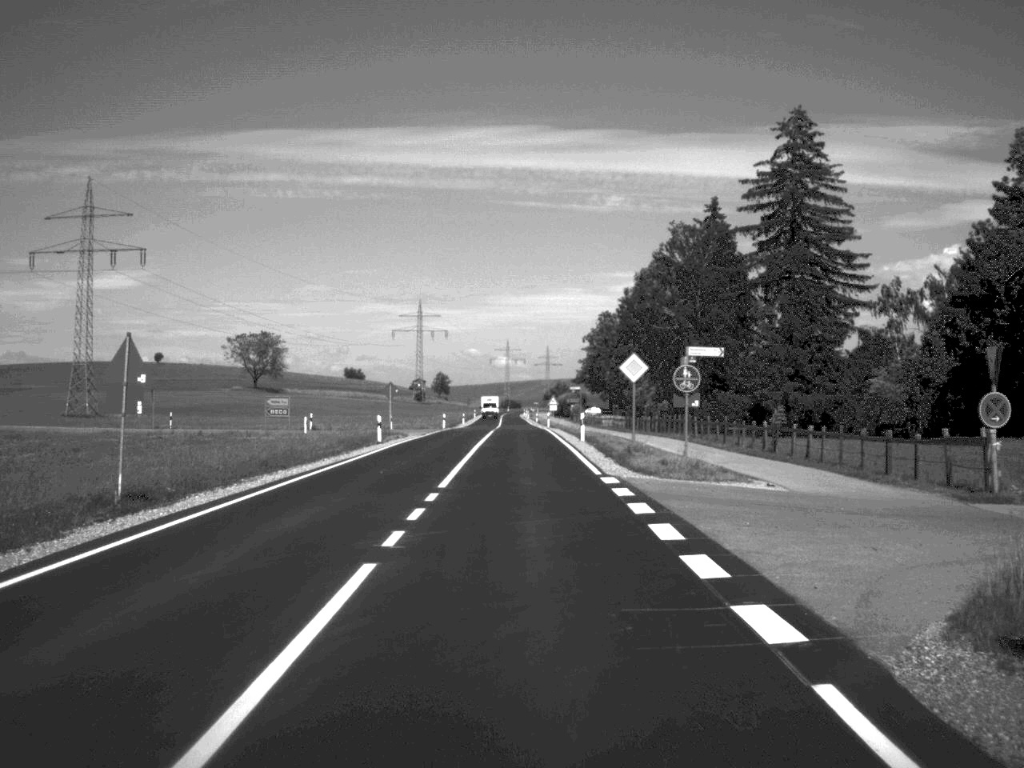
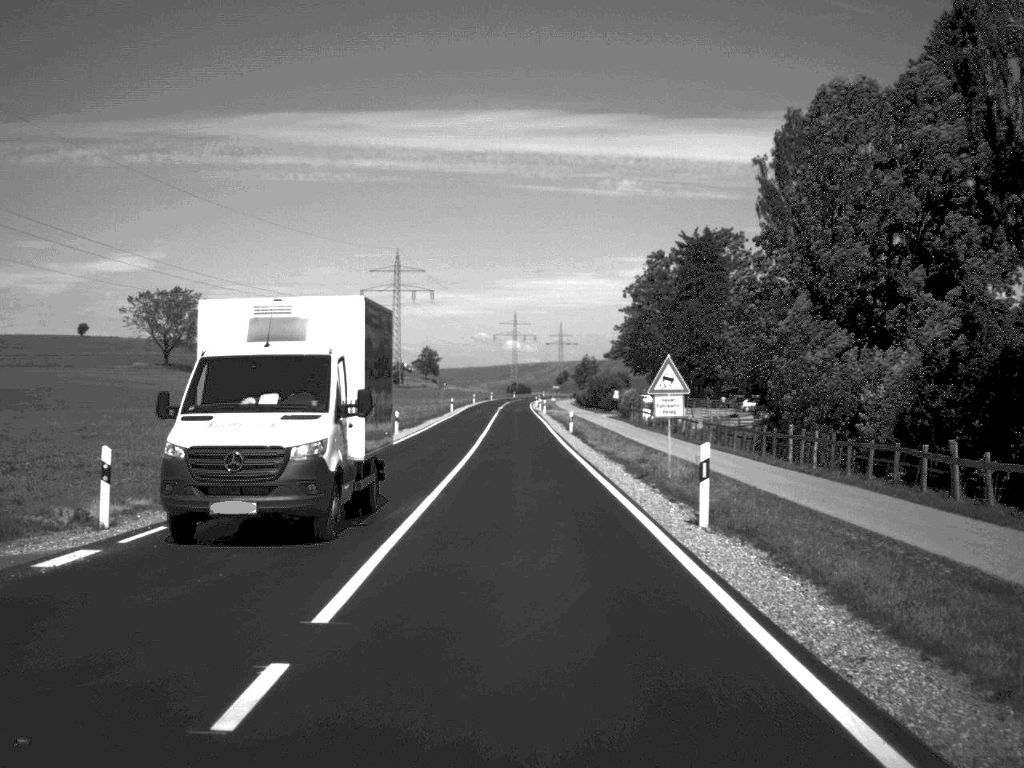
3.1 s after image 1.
(-0.5, +76.9) m; -1°
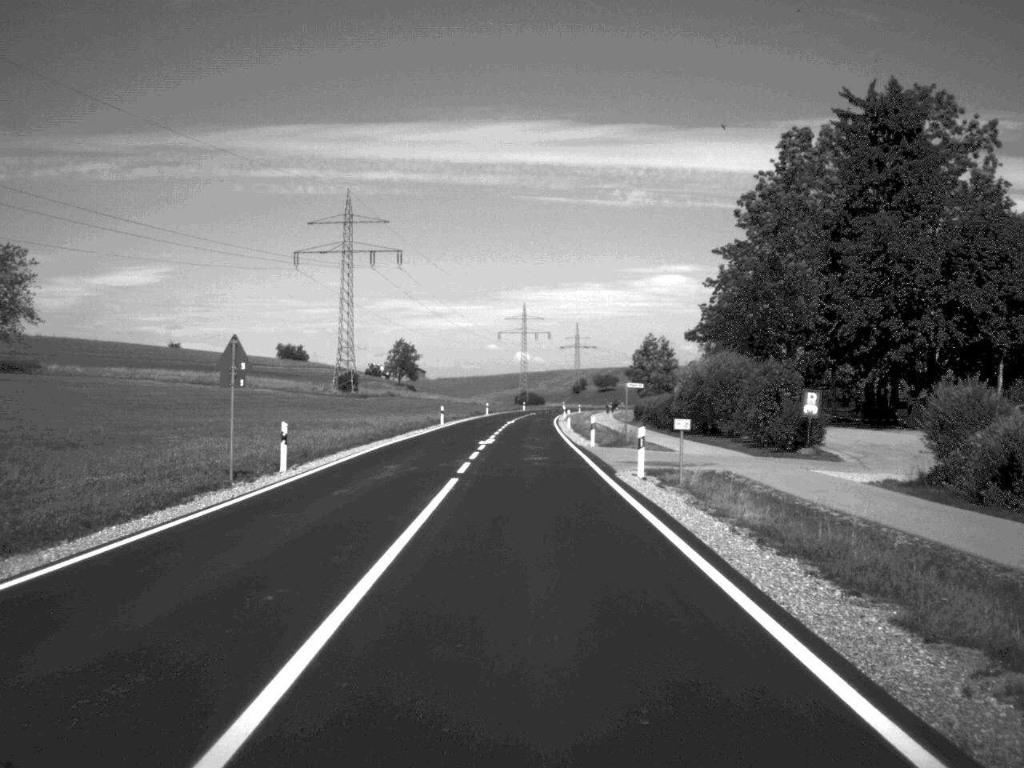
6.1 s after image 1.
(-0.8, +77.8) m; -1°
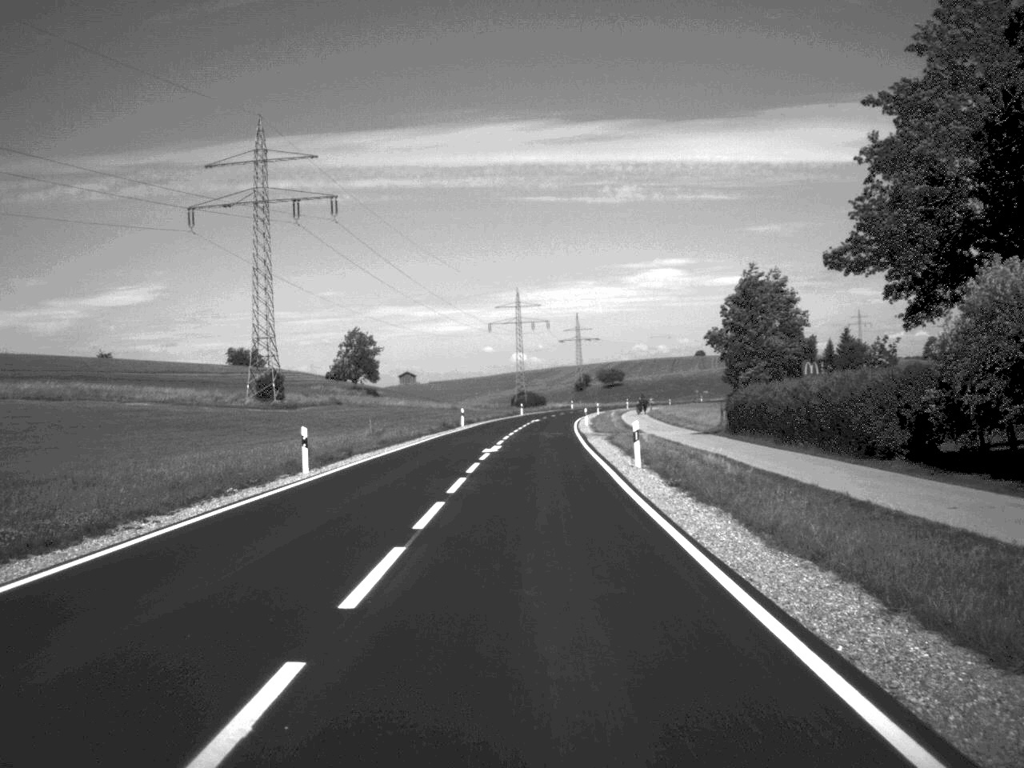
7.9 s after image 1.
(-0.1, +46.9) m; 0°
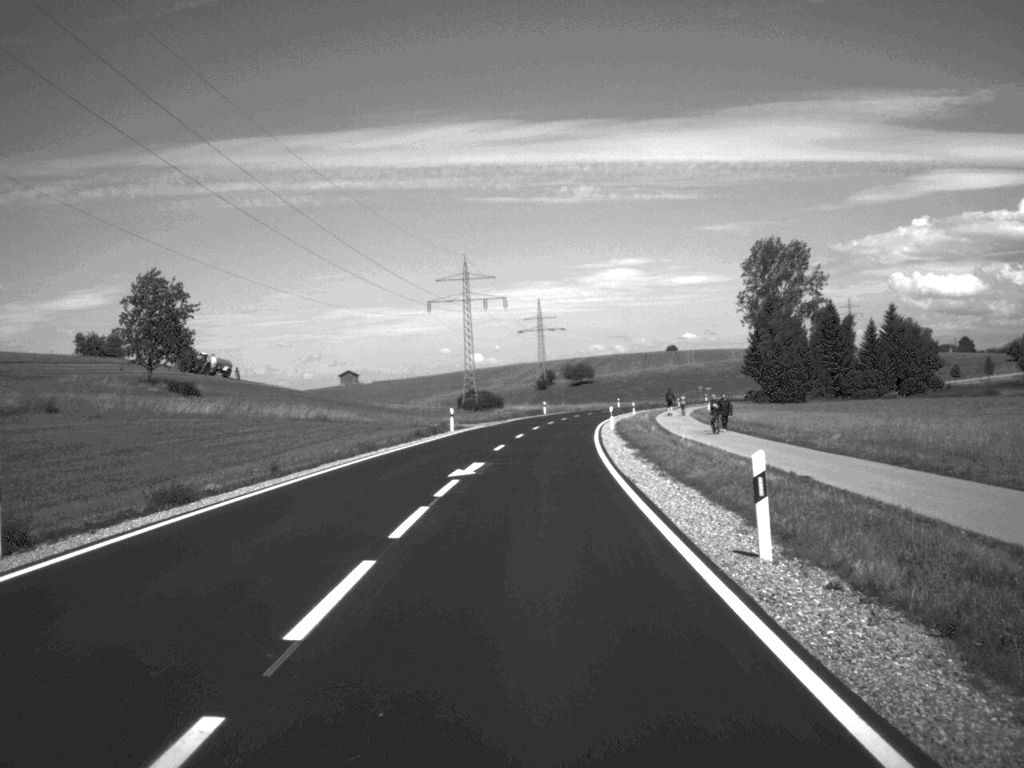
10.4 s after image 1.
(+0.9, +66.4) m; +2°
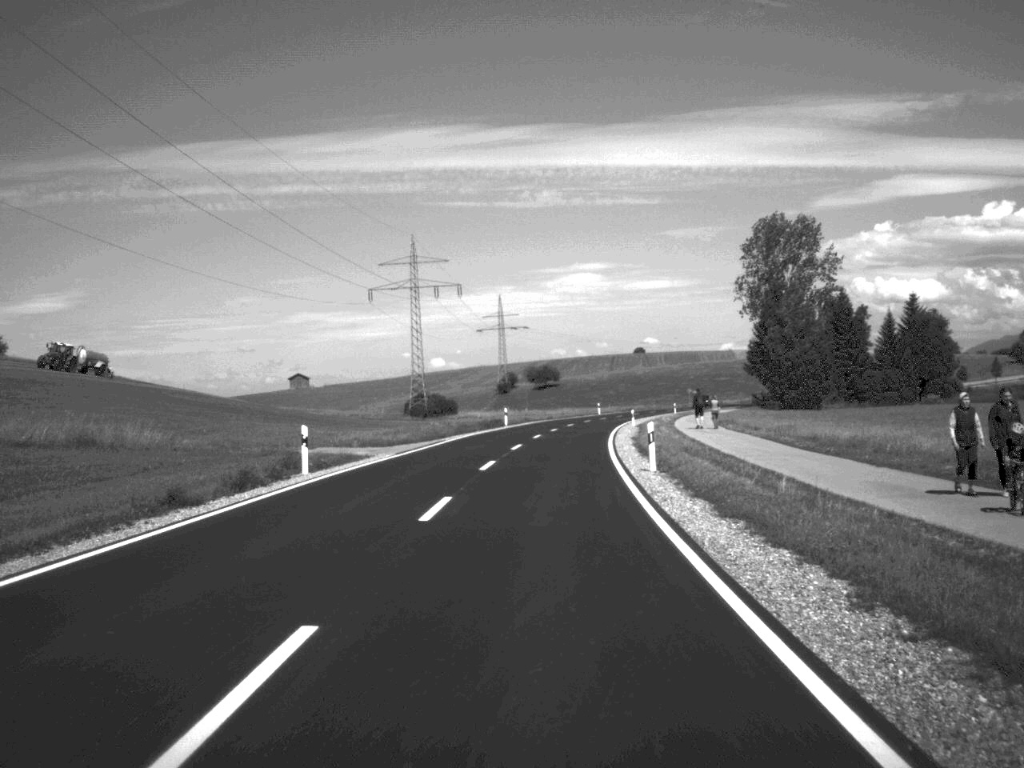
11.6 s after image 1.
(+0.4, +32.8) m; +2°
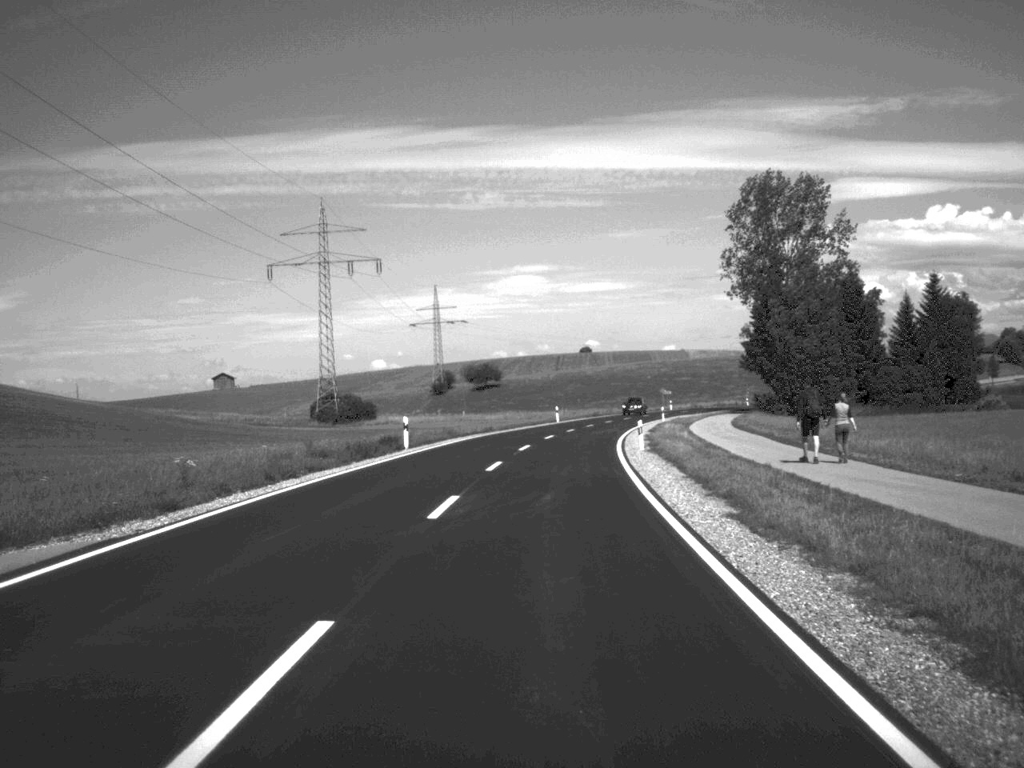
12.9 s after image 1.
(+0.7, +35.3) m; +3°
